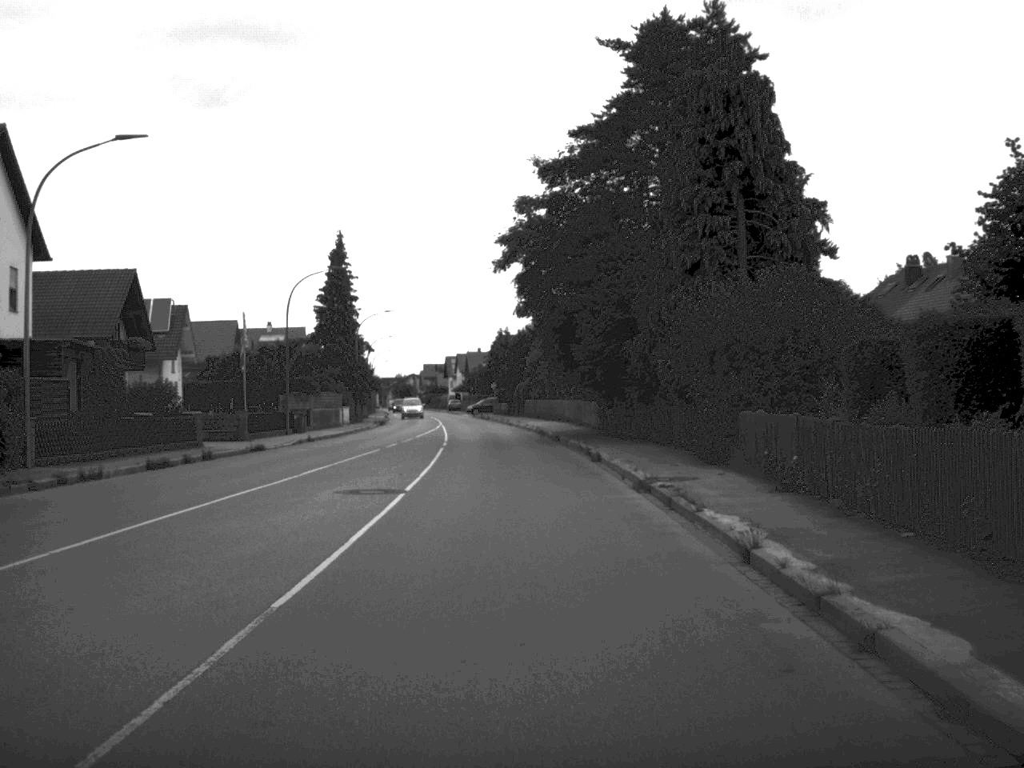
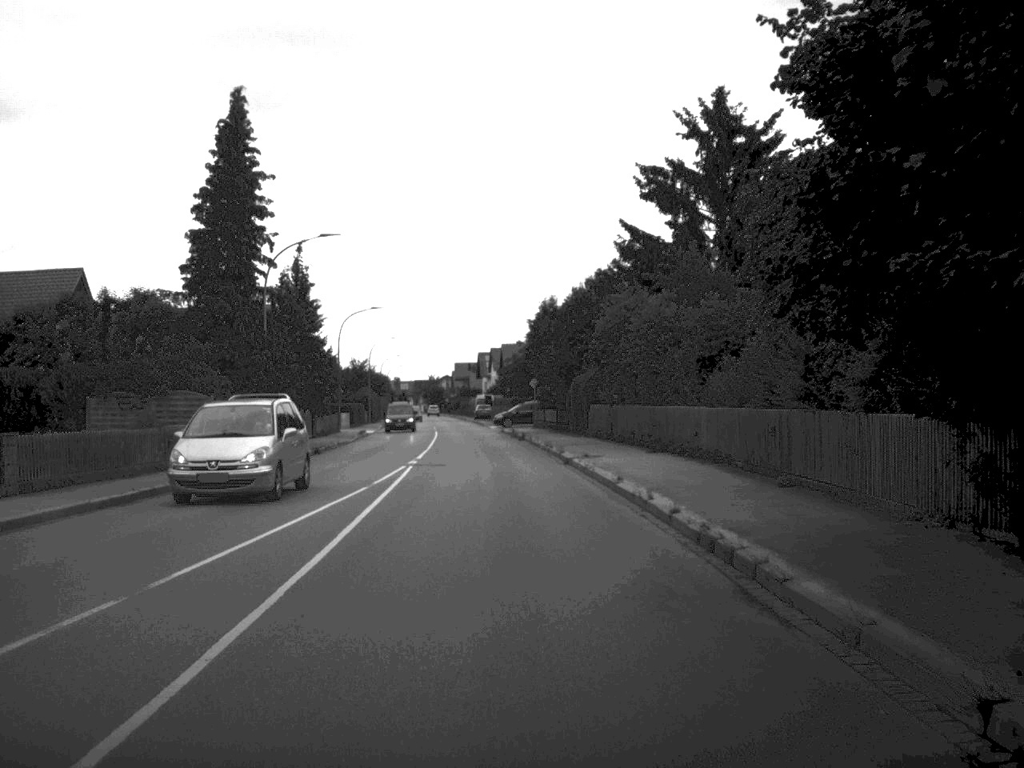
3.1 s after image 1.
(-0.8, +40.2) m; -2°
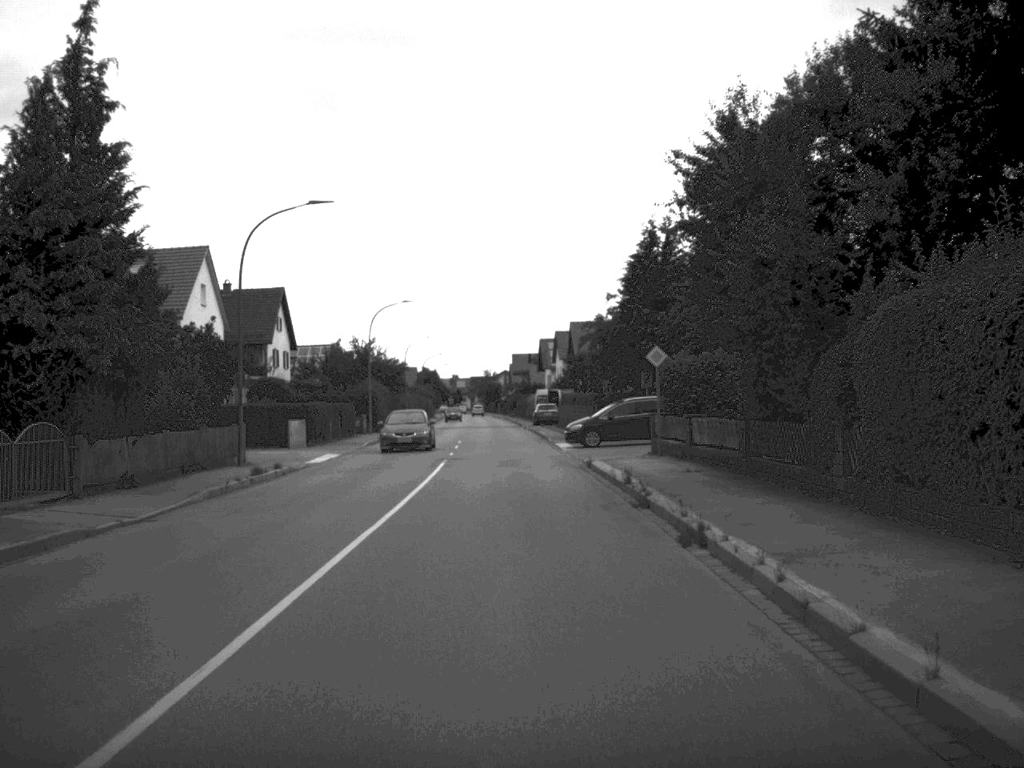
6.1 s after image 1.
(-1.3, +39.1) m; -3°
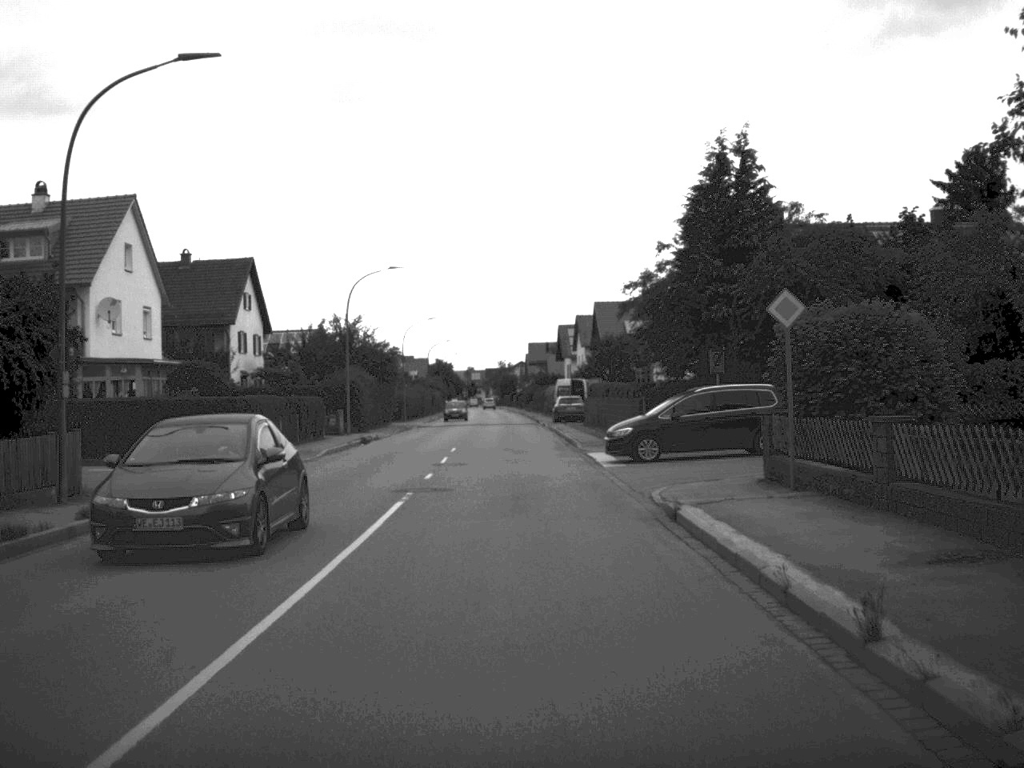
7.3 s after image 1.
(-0.1, +14.9) m; -1°
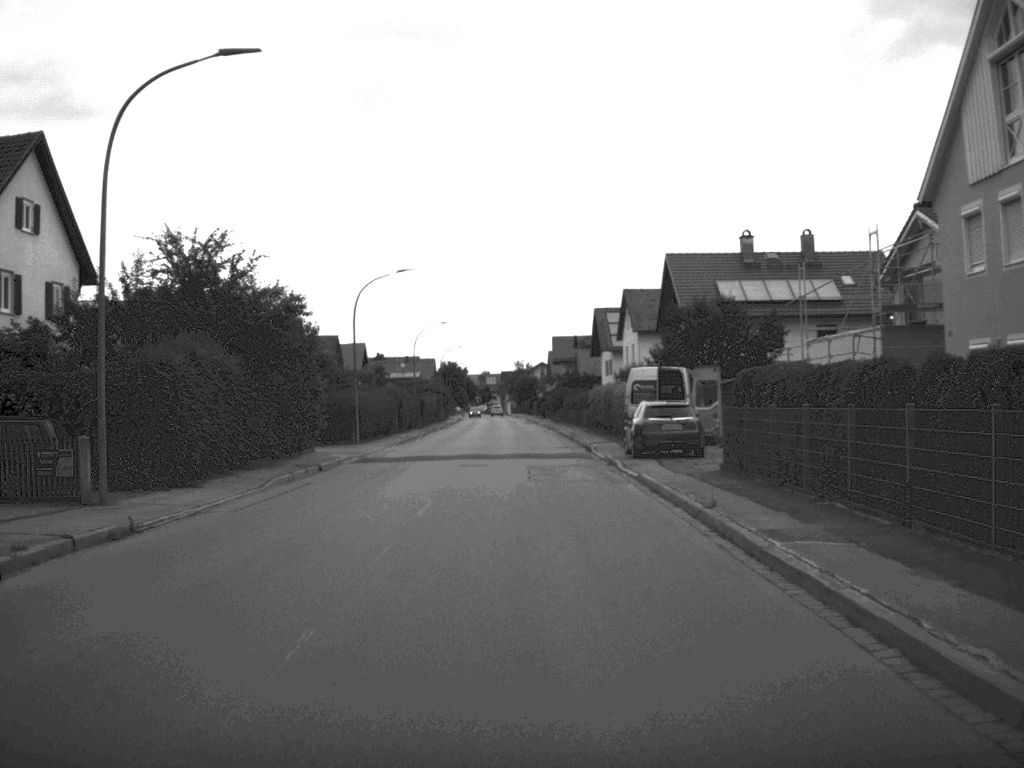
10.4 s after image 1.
(-0.8, +36.5) m; -1°
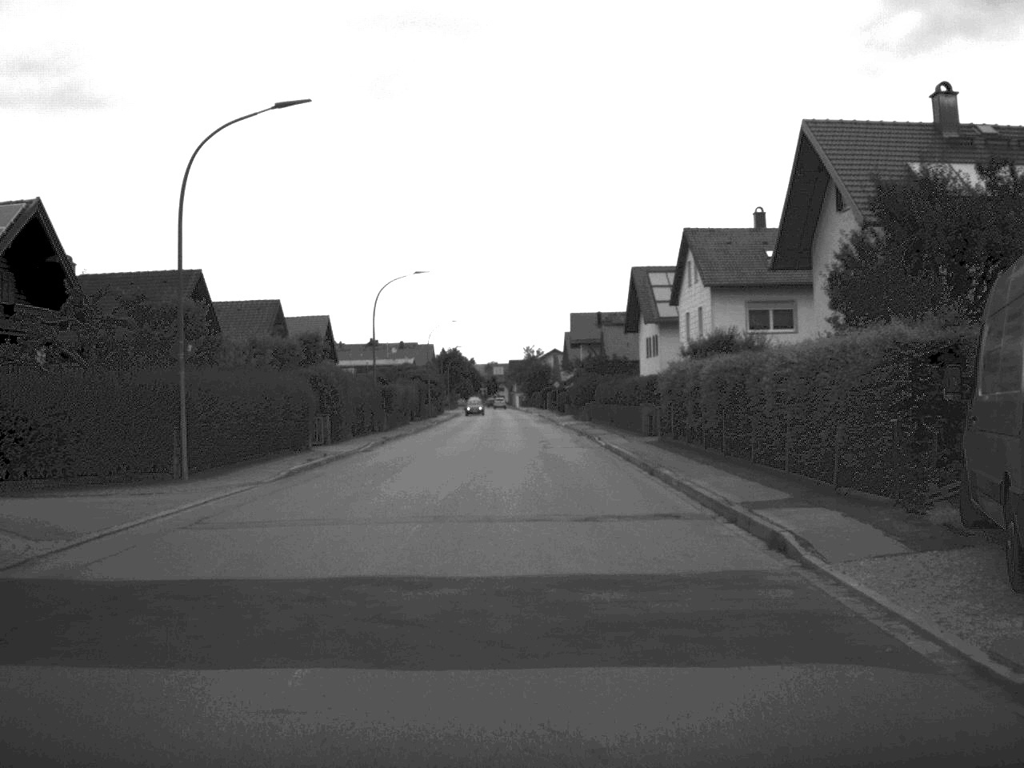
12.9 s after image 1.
(-0.3, +29.2) m; 0°
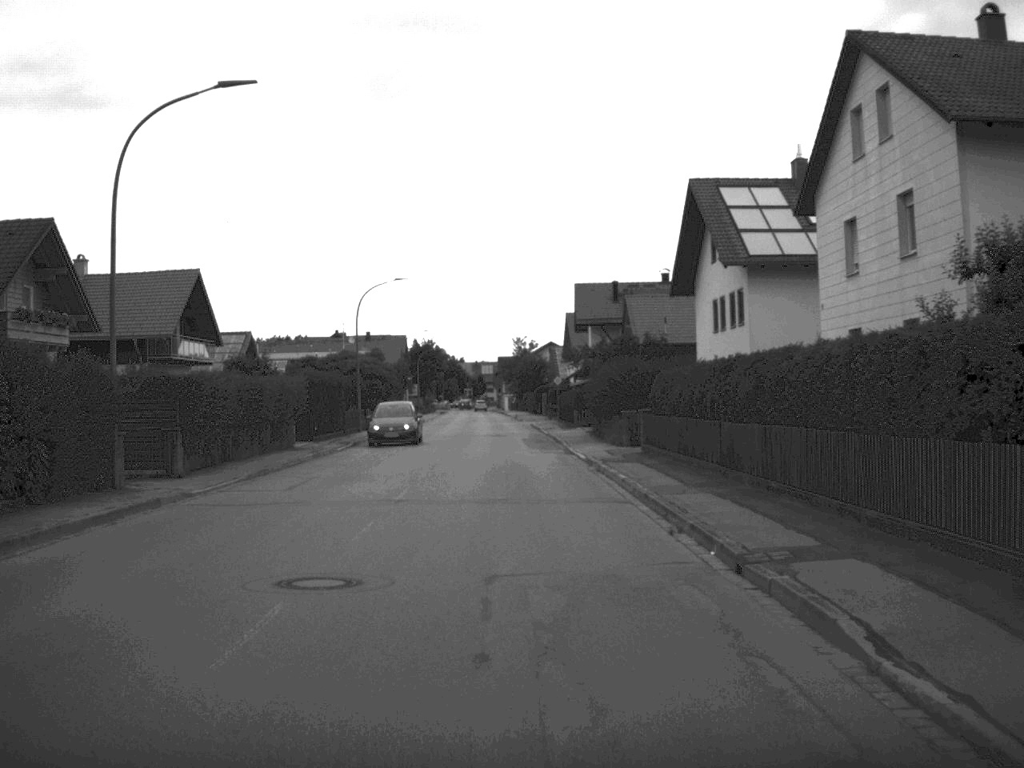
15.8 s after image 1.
(+0.3, +35.3) m; 0°
